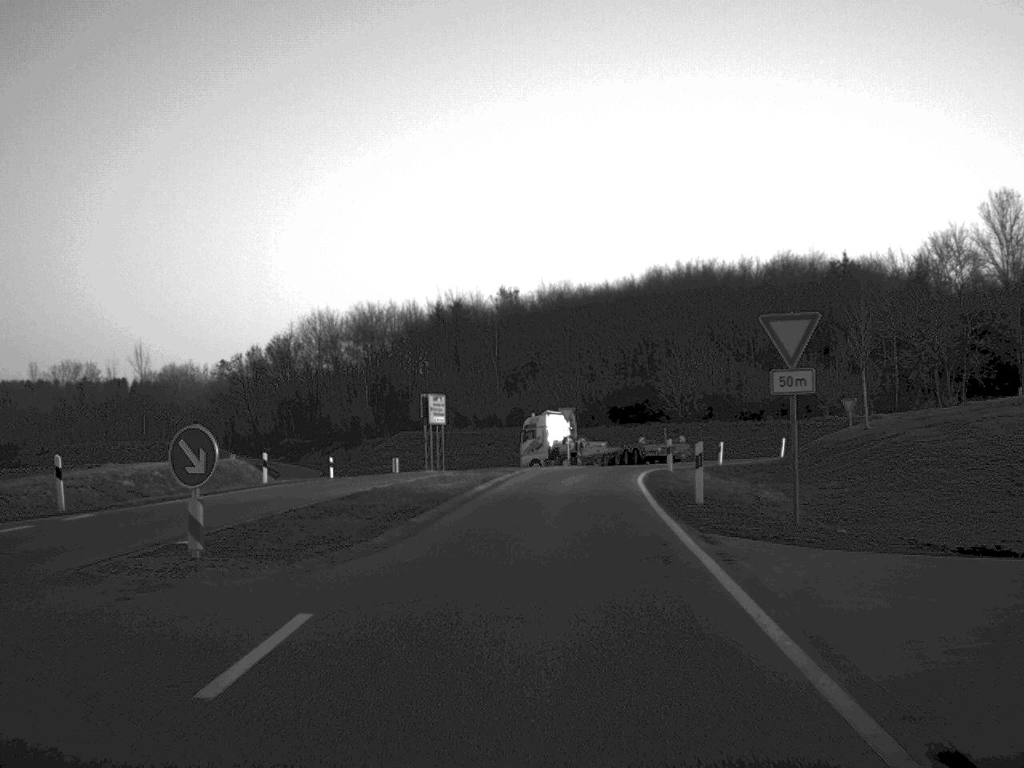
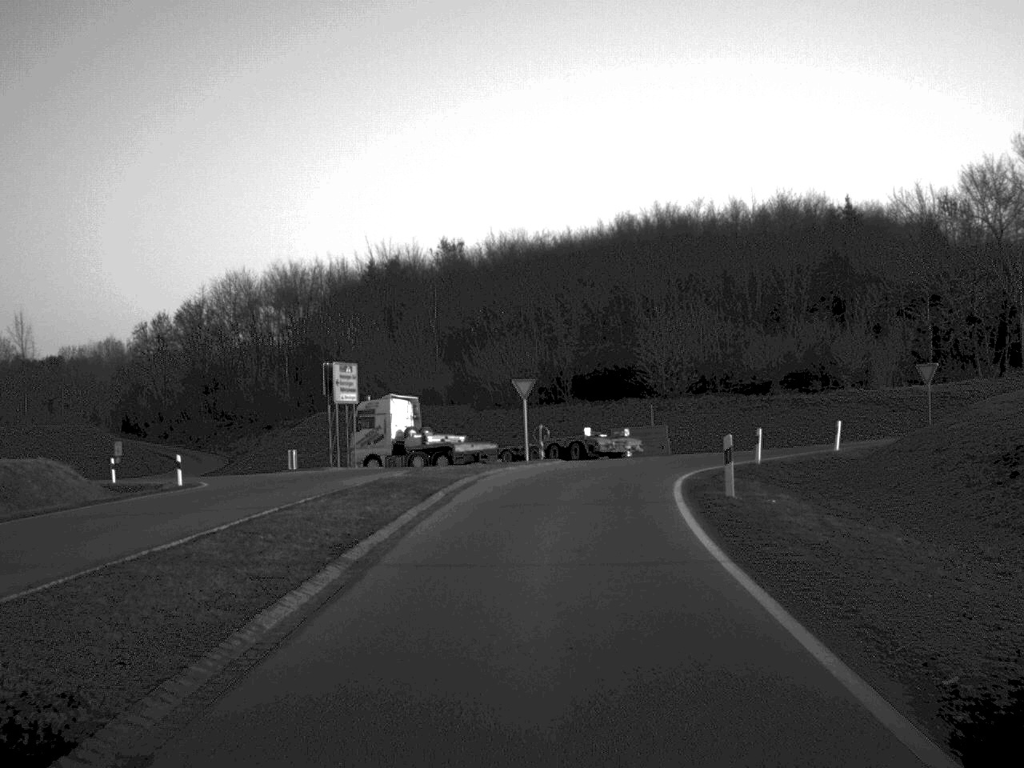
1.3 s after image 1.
(+0.4, +19.1) m; +2°
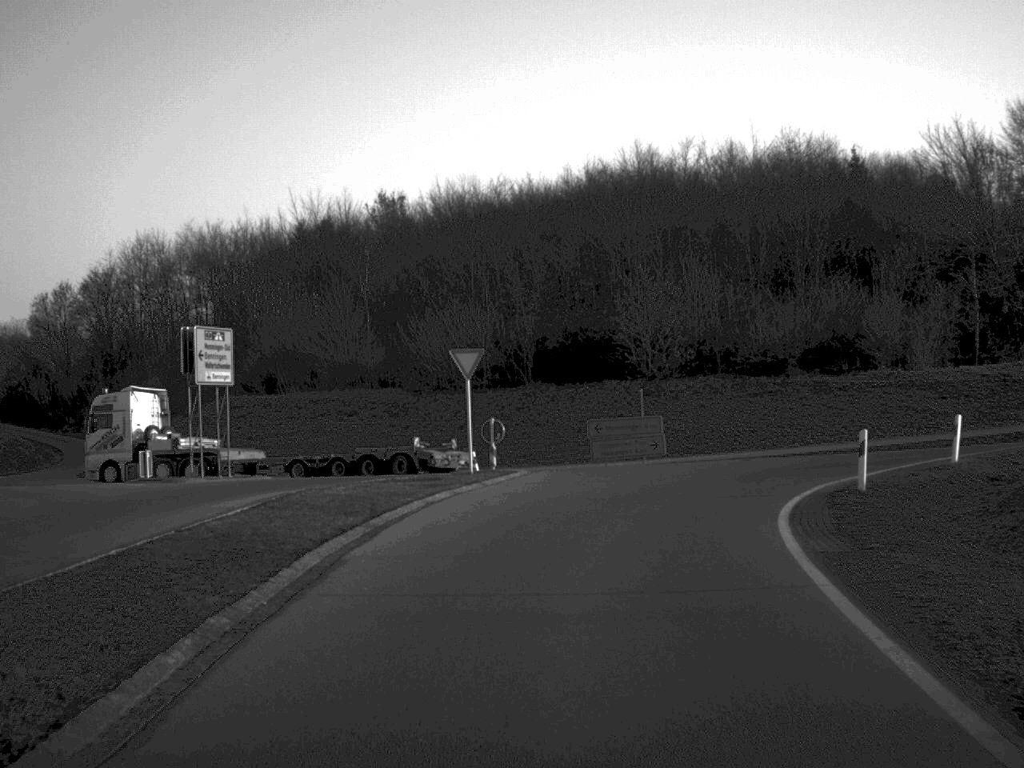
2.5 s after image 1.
(+0.2, +15.6) m; +2°
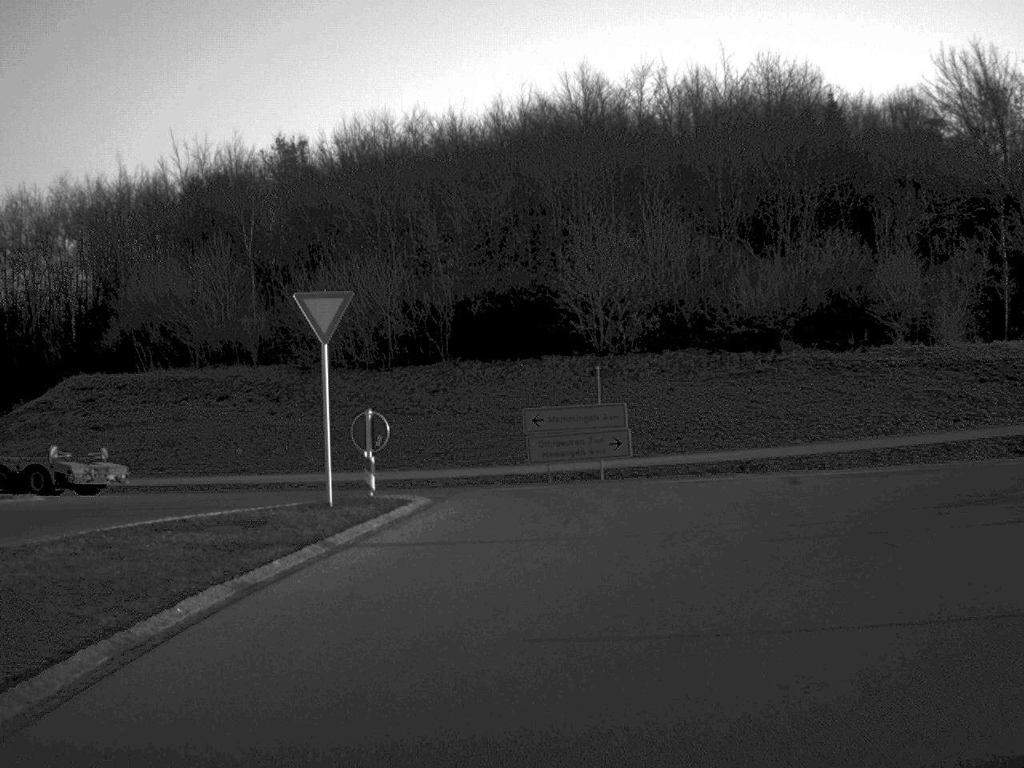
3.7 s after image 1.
(+0.3, +13.0) m; +3°
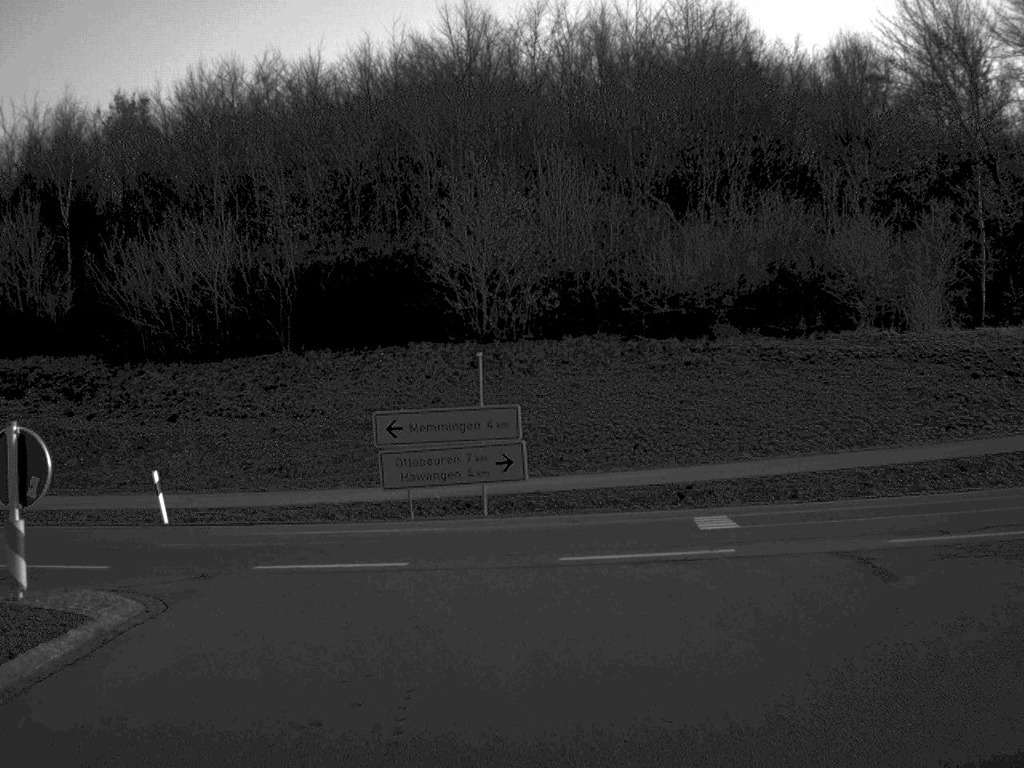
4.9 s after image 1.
(+0.4, +9.9) m; +5°
